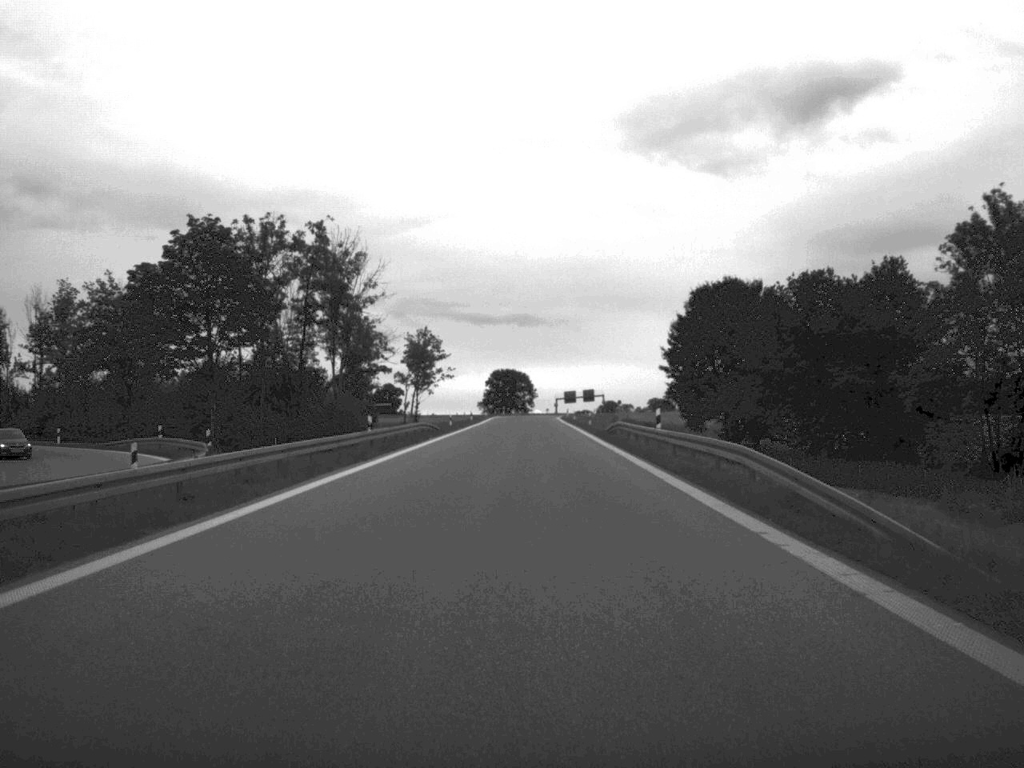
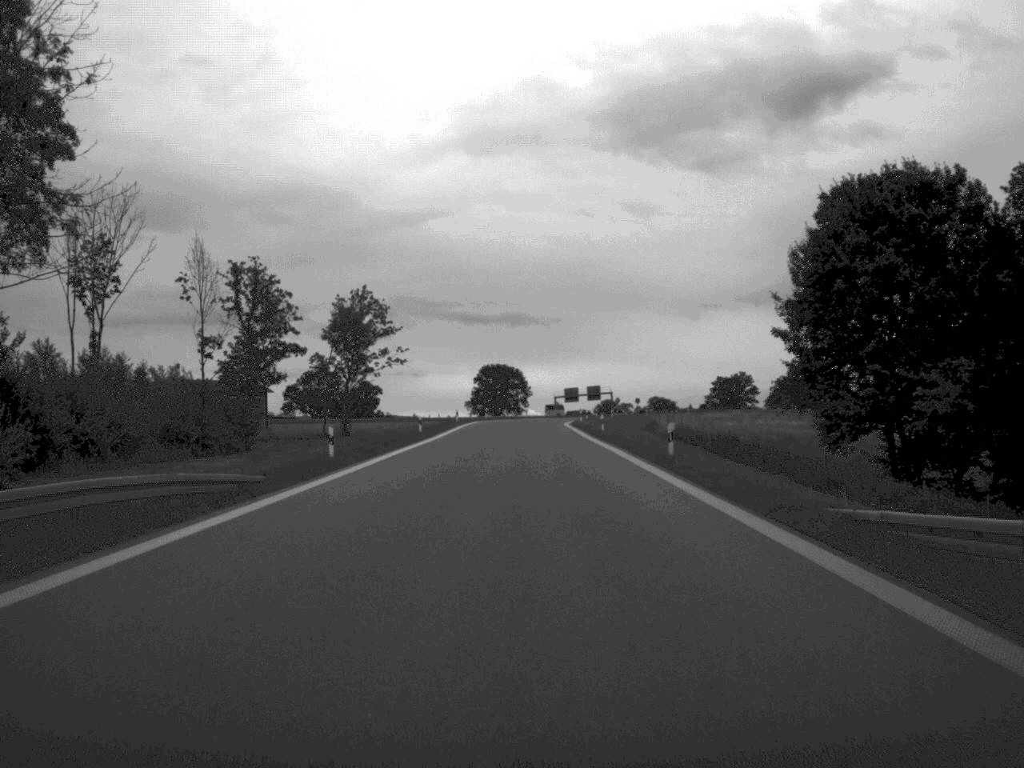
(+0.1, +48.1) m; 0°
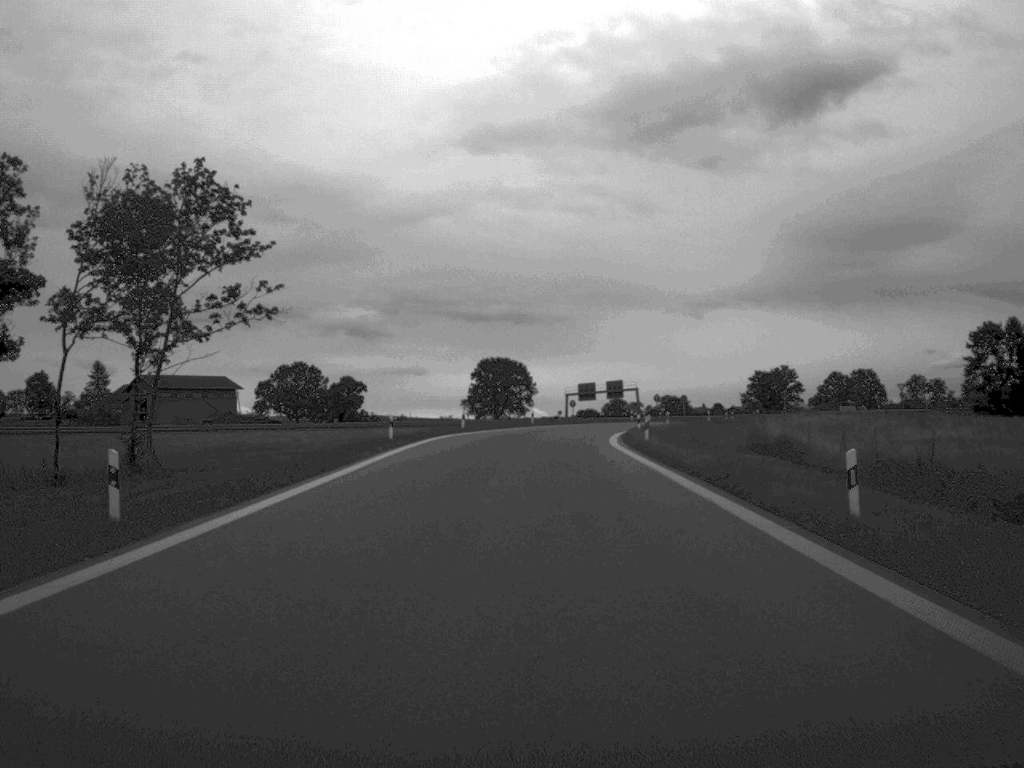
(-0.2, +47.5) m; 0°
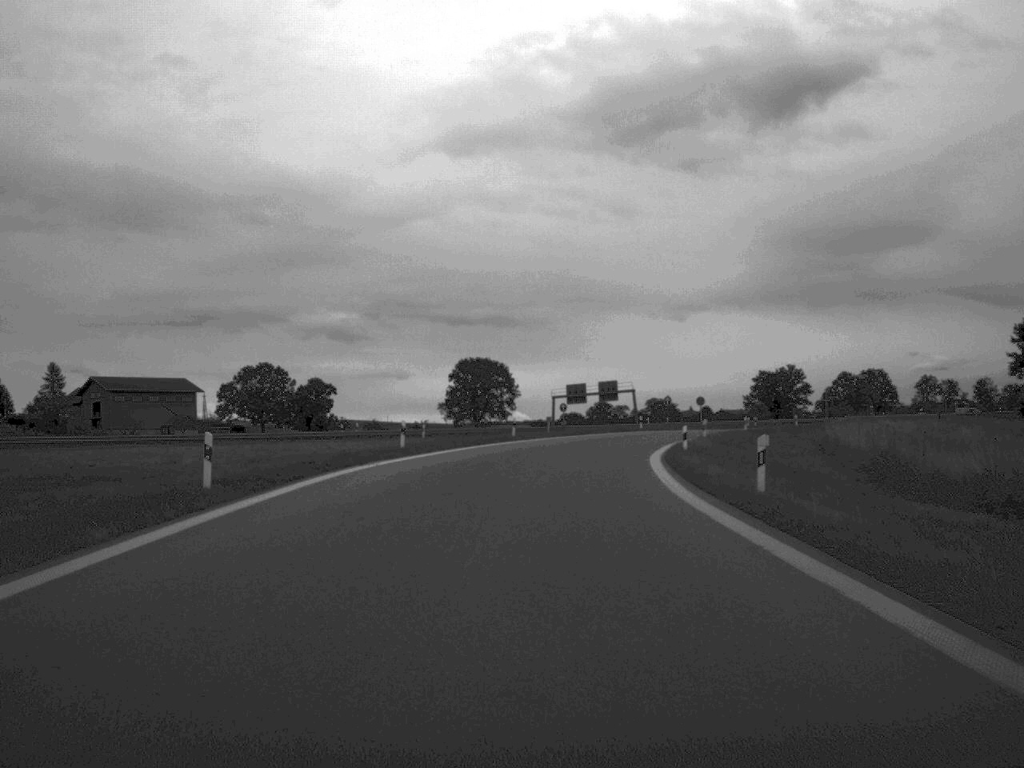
(+0.1, +24.2) m; +1°
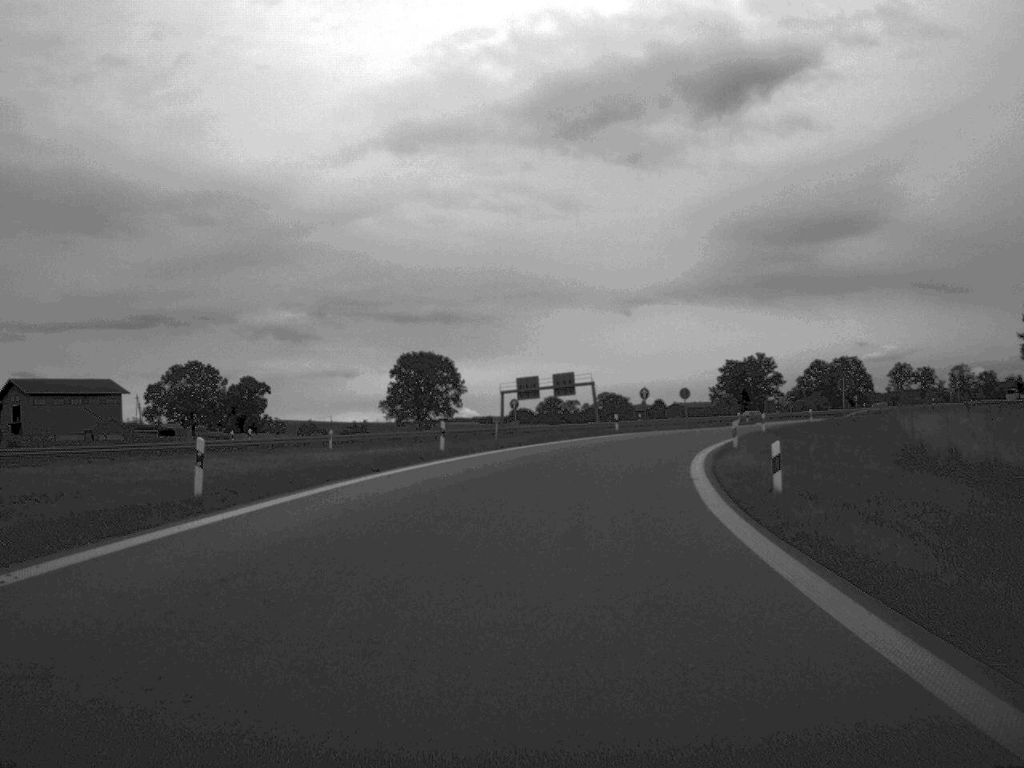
(+0.4, +20.5) m; +2°
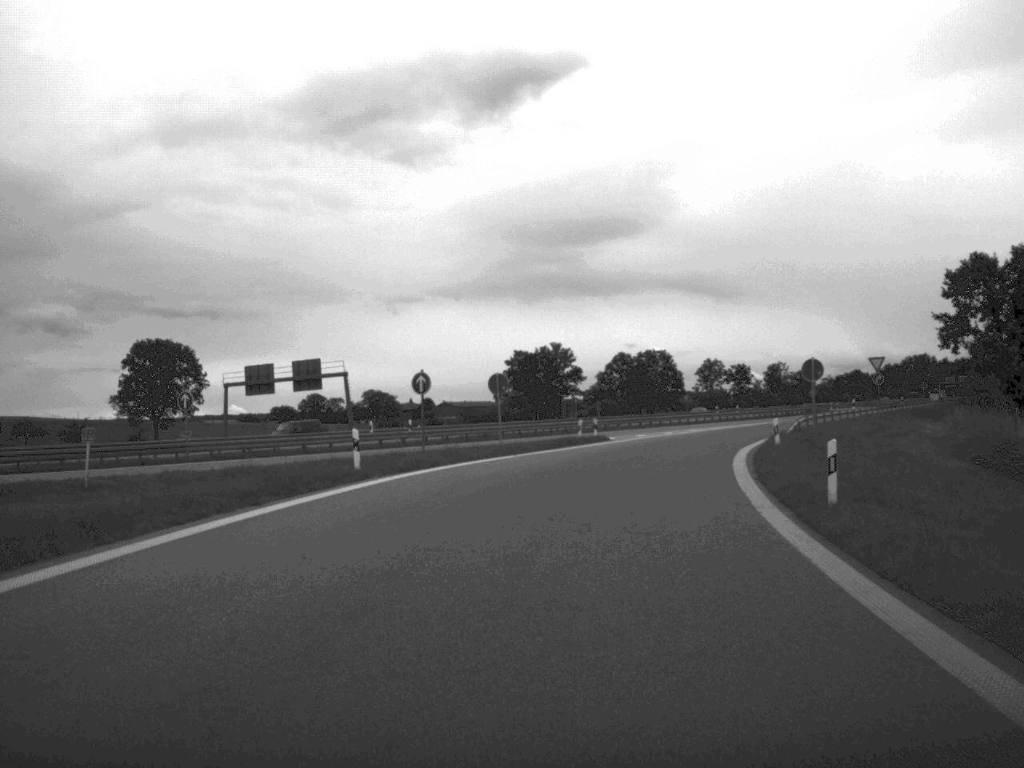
(+3.2, +40.2) m; +10°
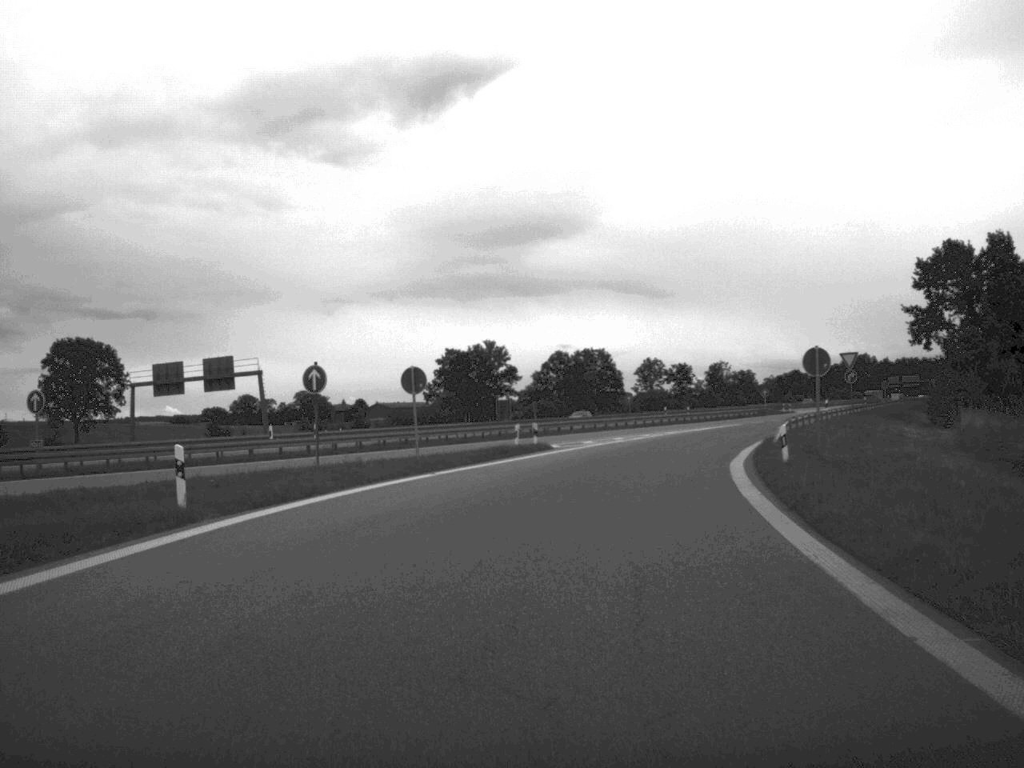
(+0.2, +9.4) m; +3°
